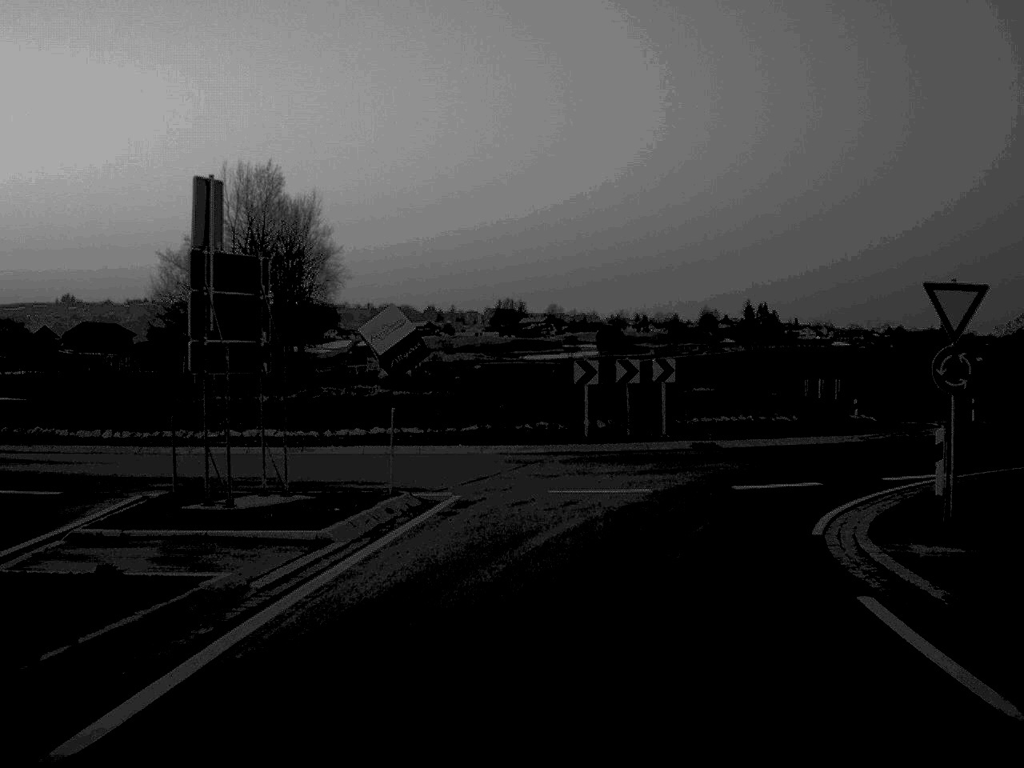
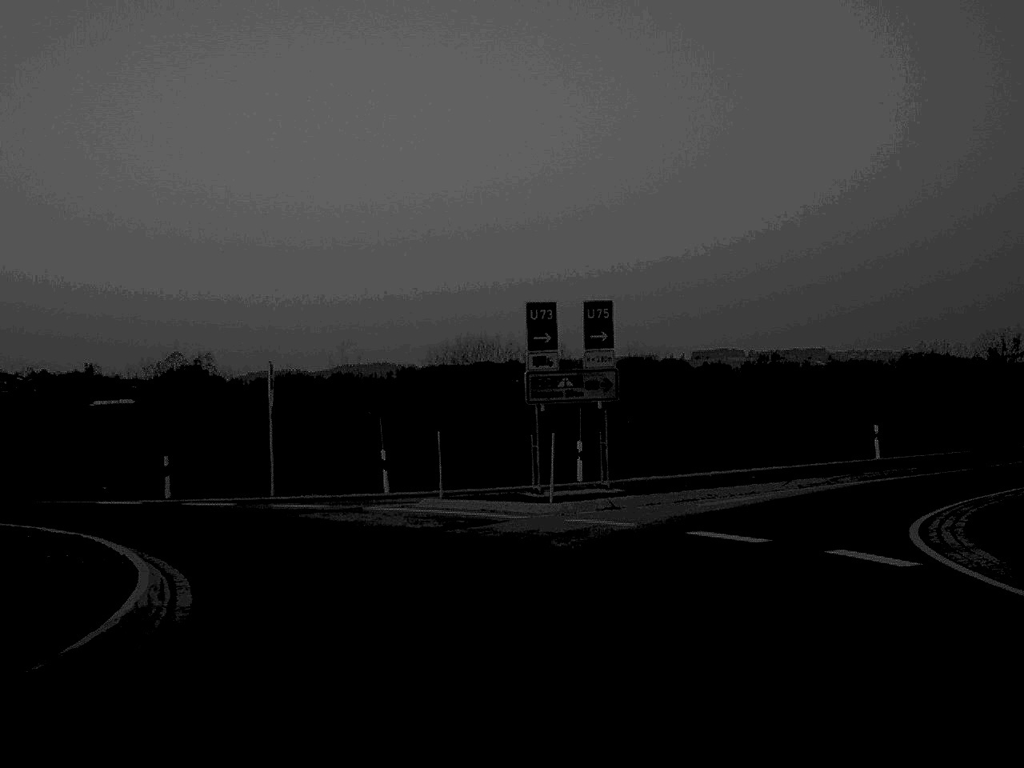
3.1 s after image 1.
(+7.4, +26.0) m; +39°
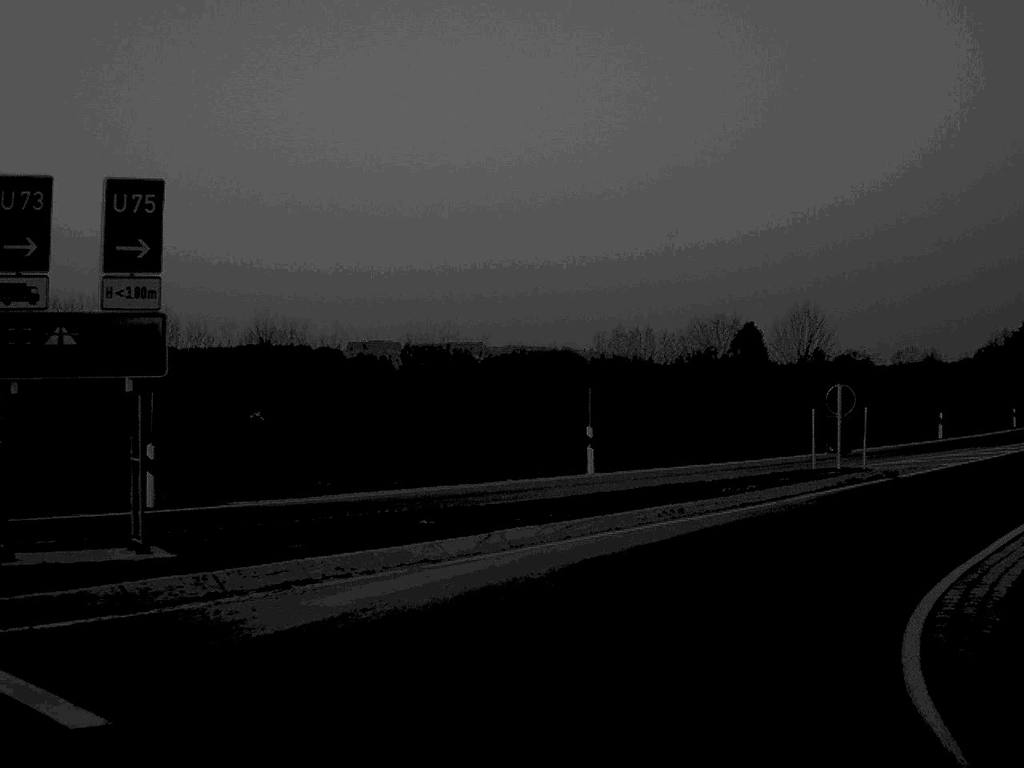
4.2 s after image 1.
(+1.5, +11.6) m; +16°
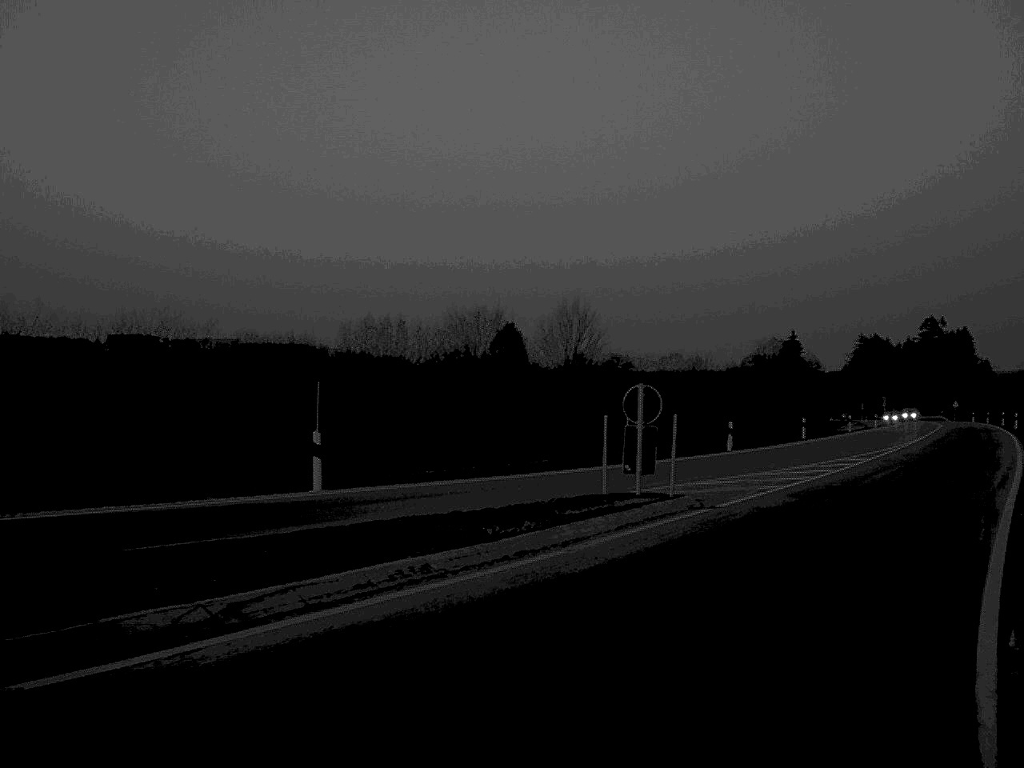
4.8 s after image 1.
(+0.6, +6.1) m; +11°
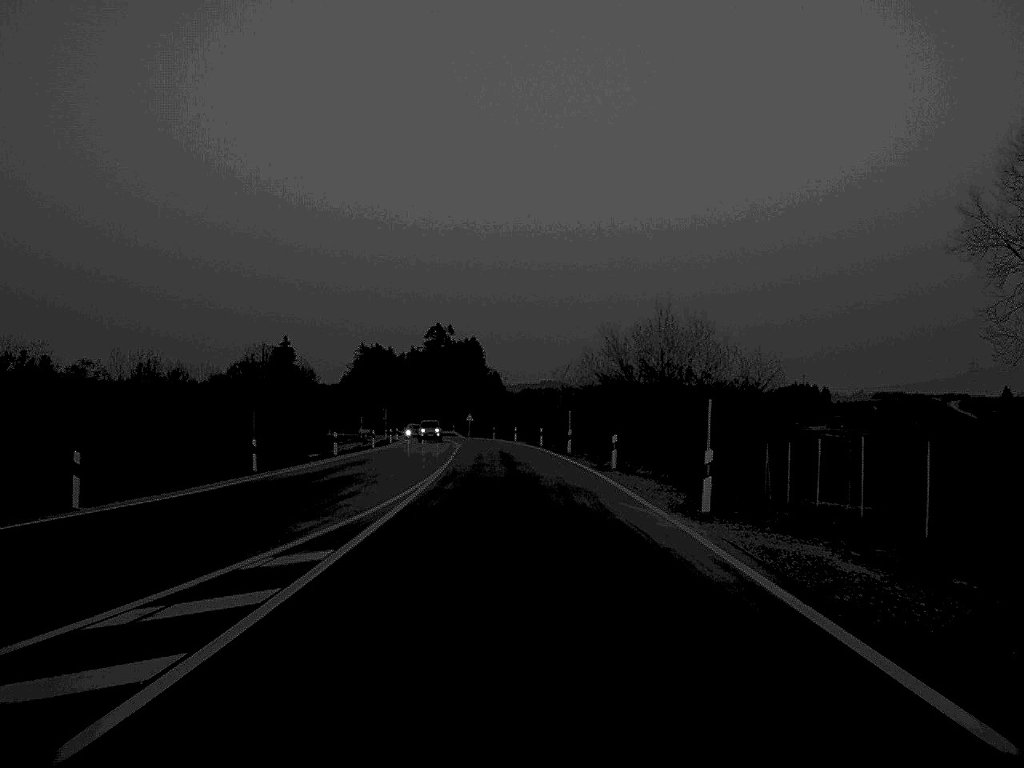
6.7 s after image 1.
(+5.9, +22.1) m; +21°
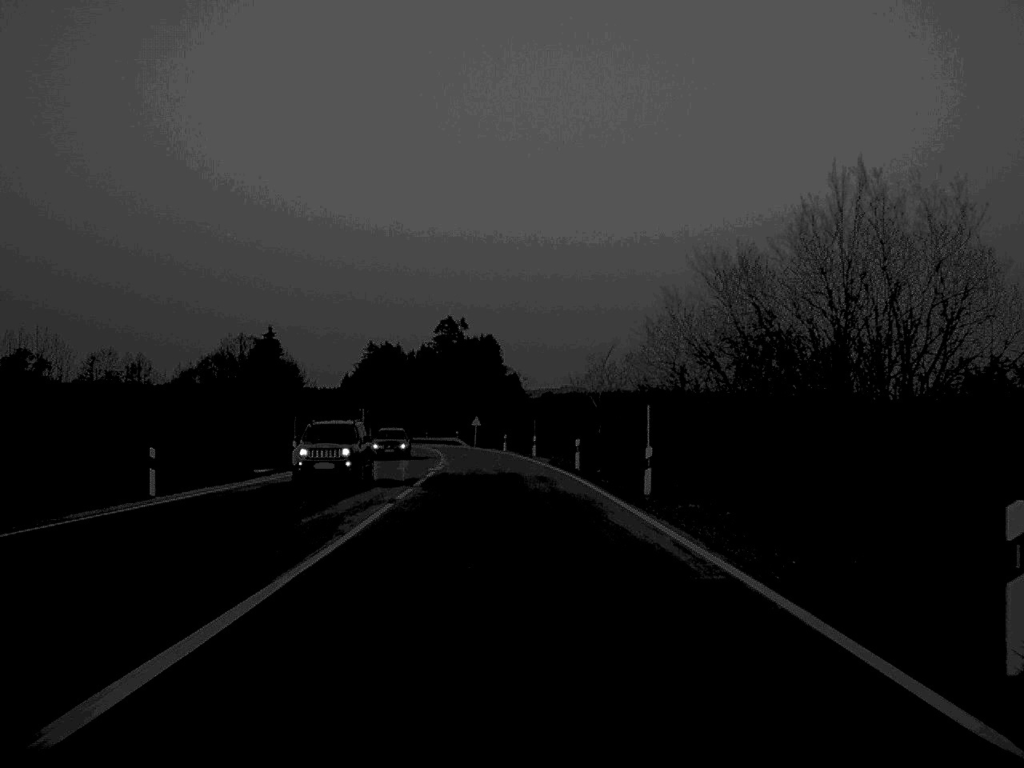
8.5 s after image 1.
(-0.1, +31.9) m; -1°
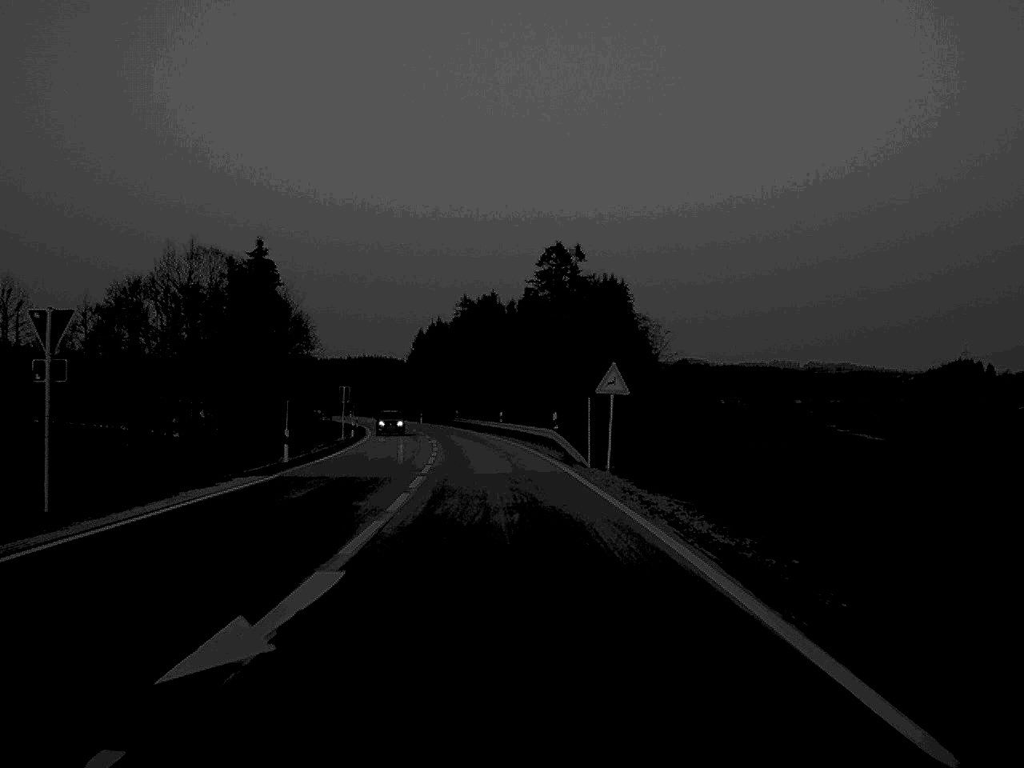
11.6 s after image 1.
(-3.3, +79.5) m; -5°
